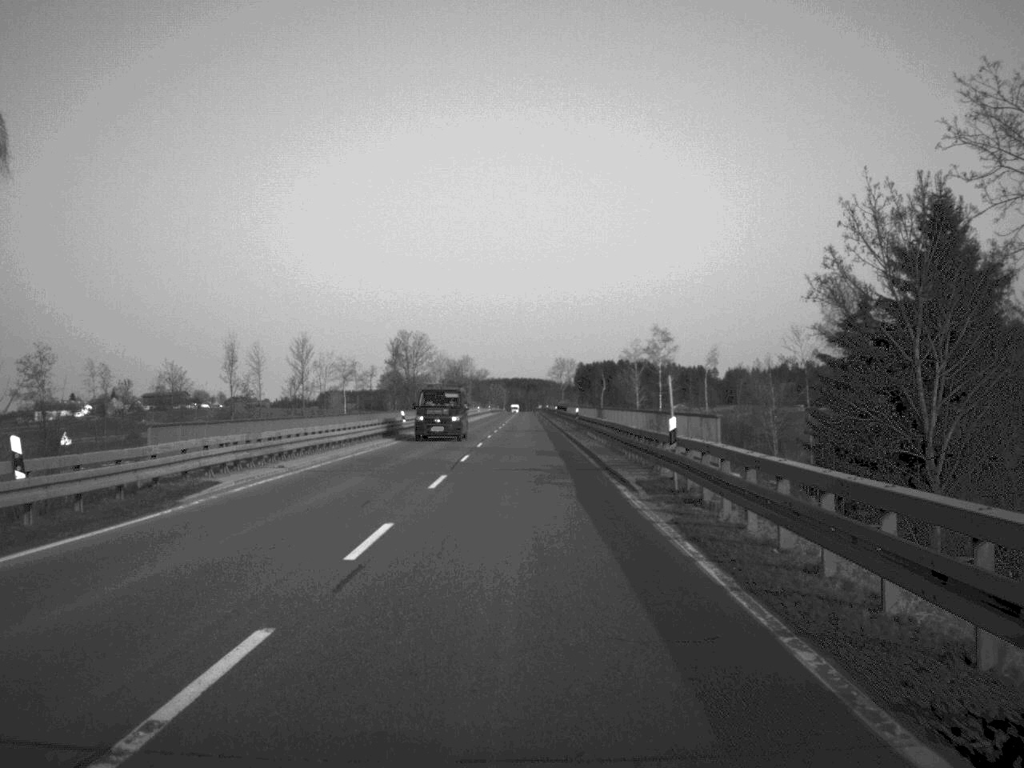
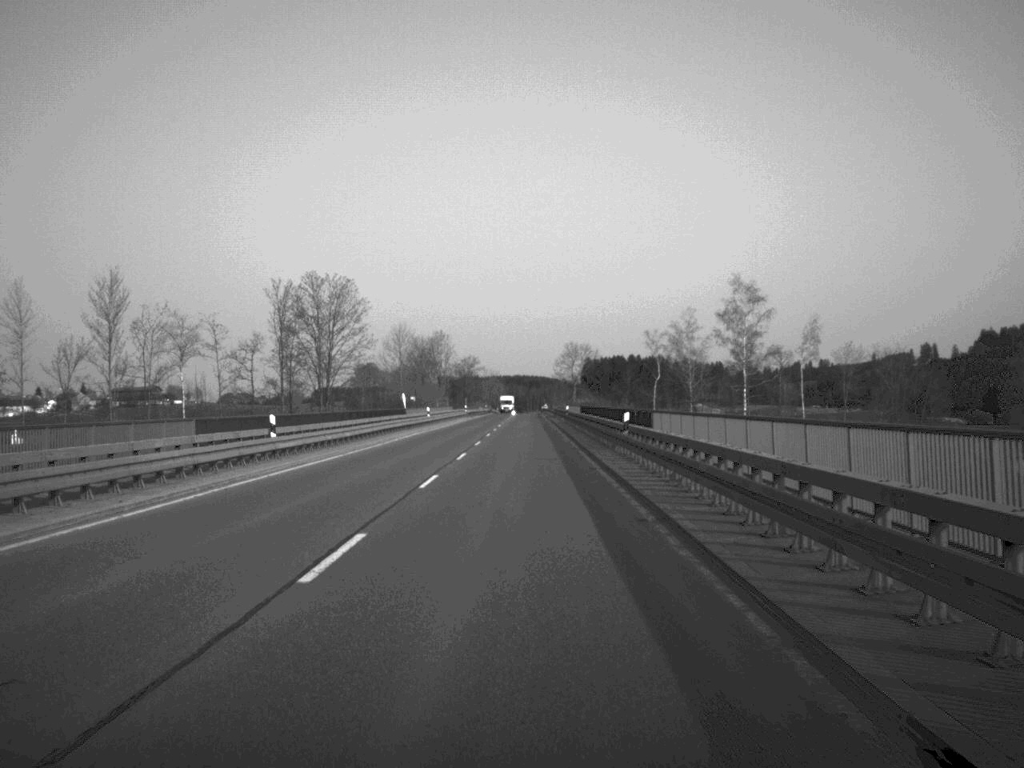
(+0.2, +83.6) m; 0°
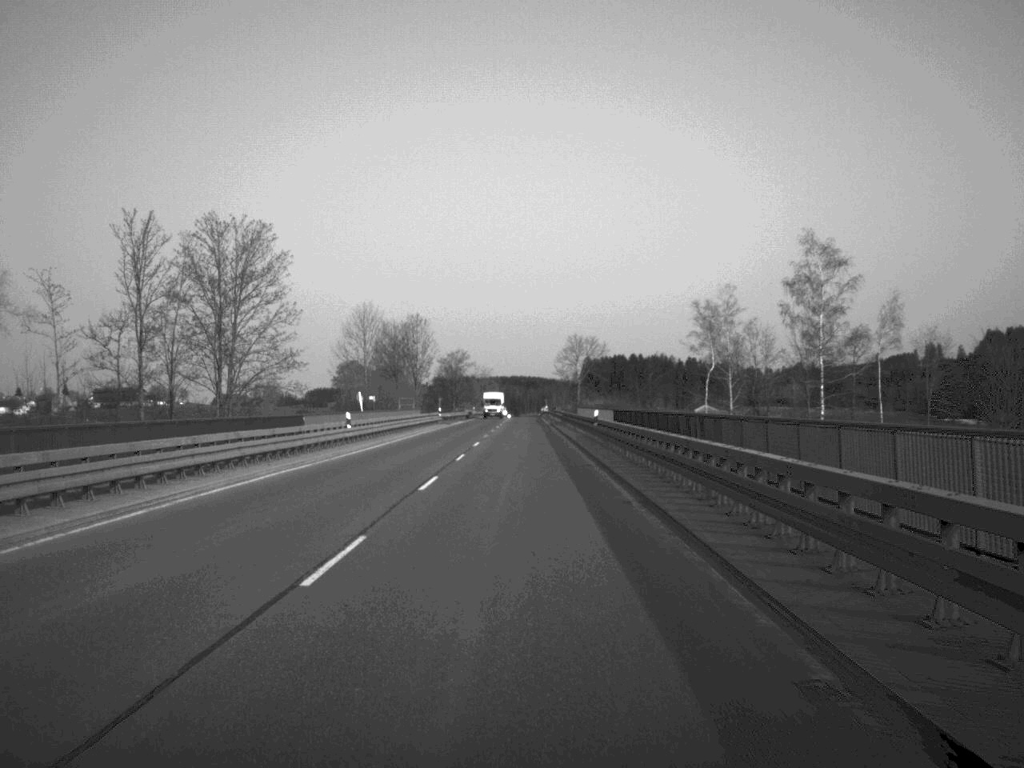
(0.0, +35.9) m; 0°
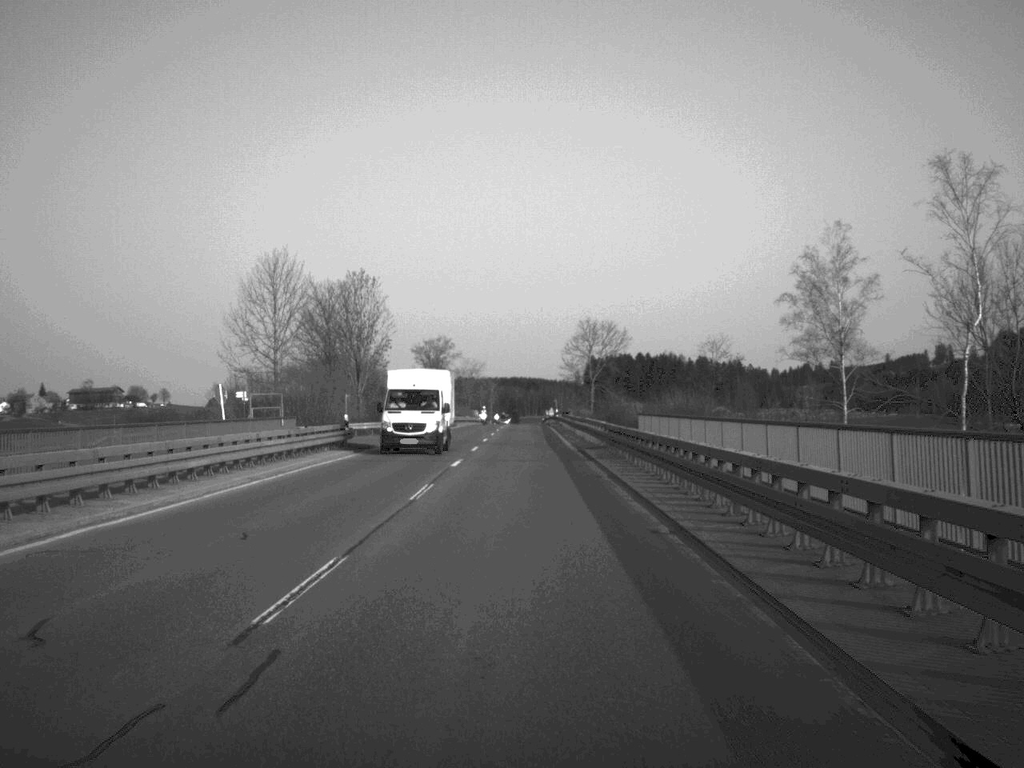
(0.0, +49.9) m; 0°
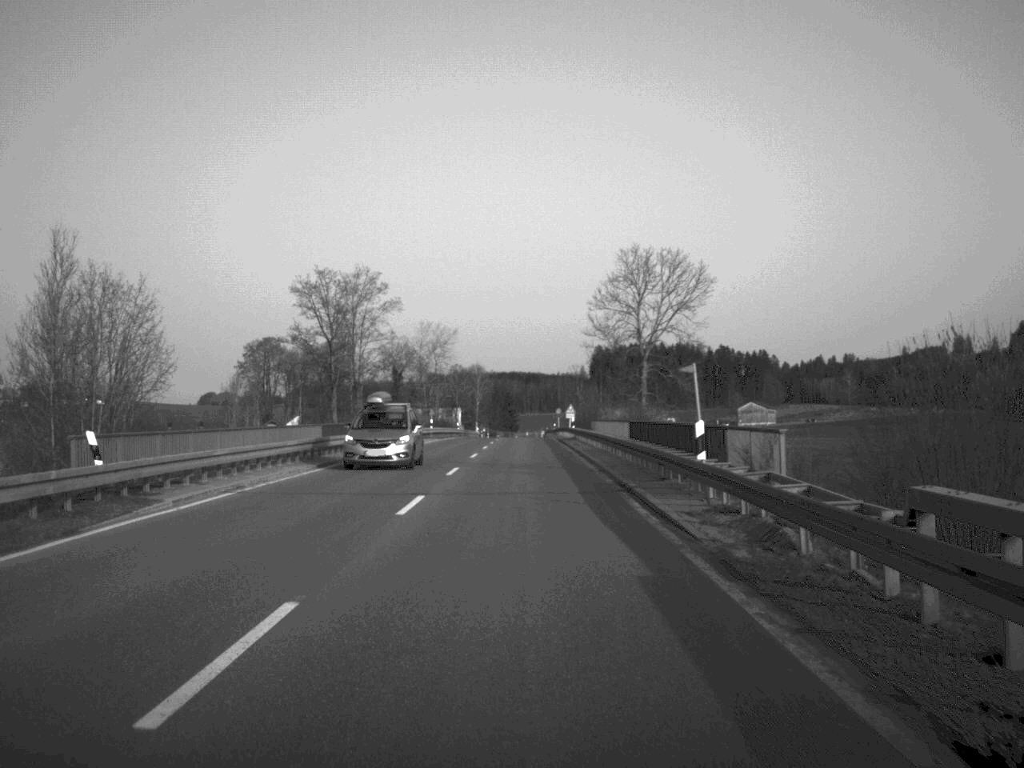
(+0.1, +86.4) m; 0°
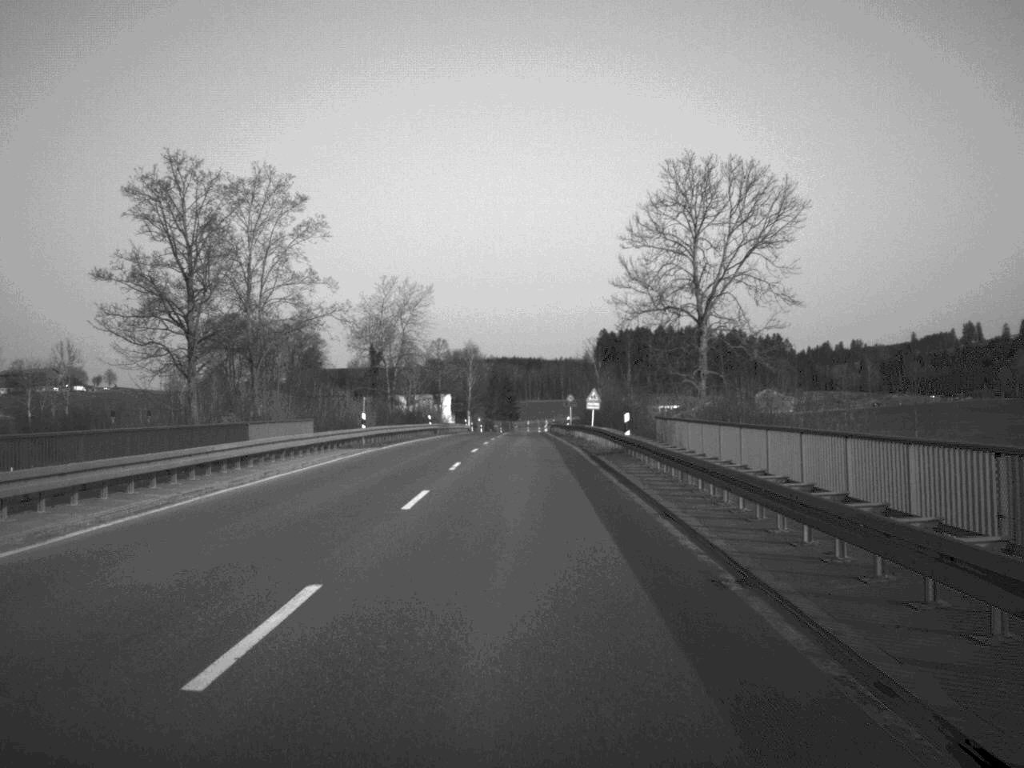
(0.0, +35.7) m; 0°
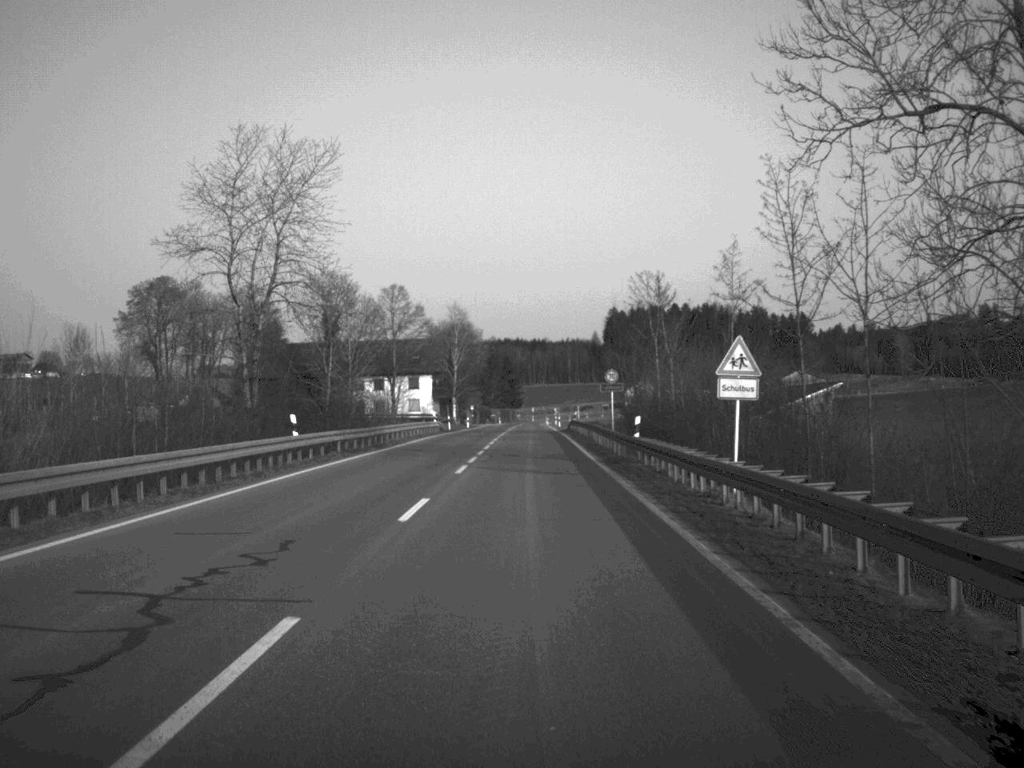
(-0.1, +49.1) m; 0°
